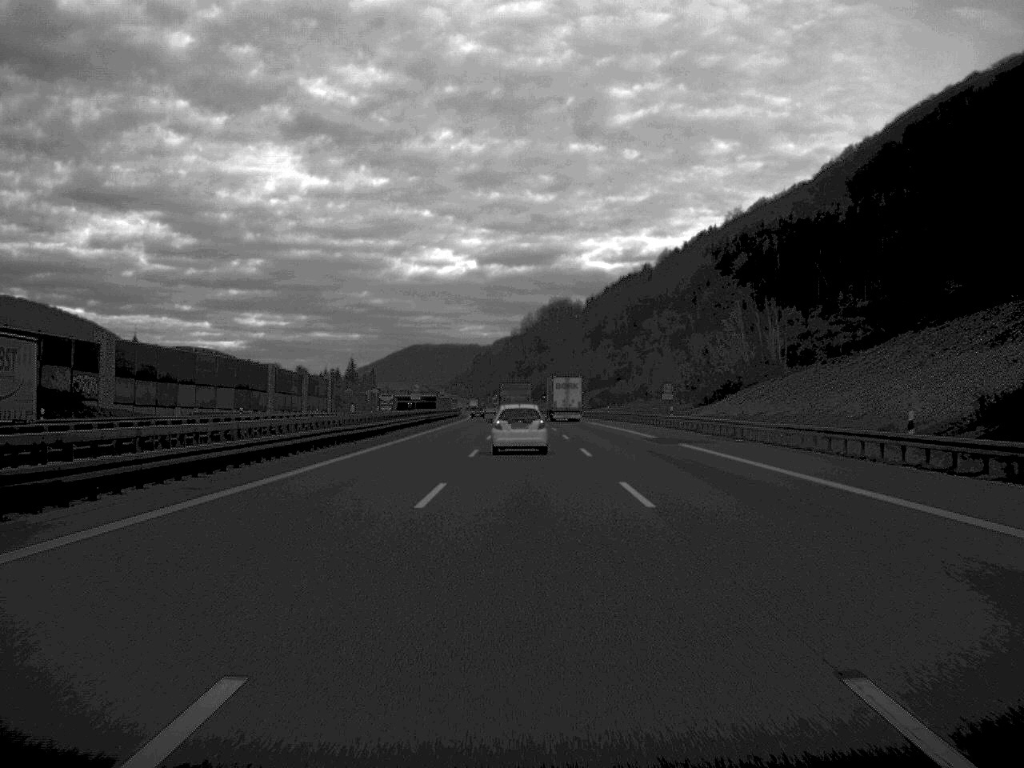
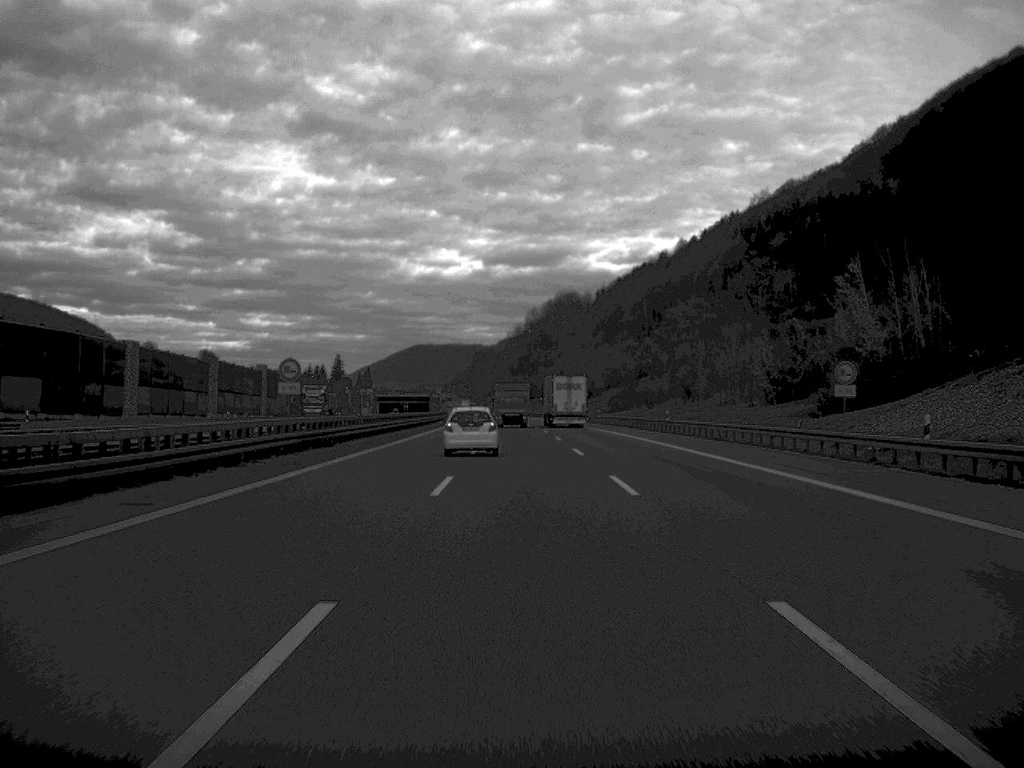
(-0.1, +51.3) m; 0°
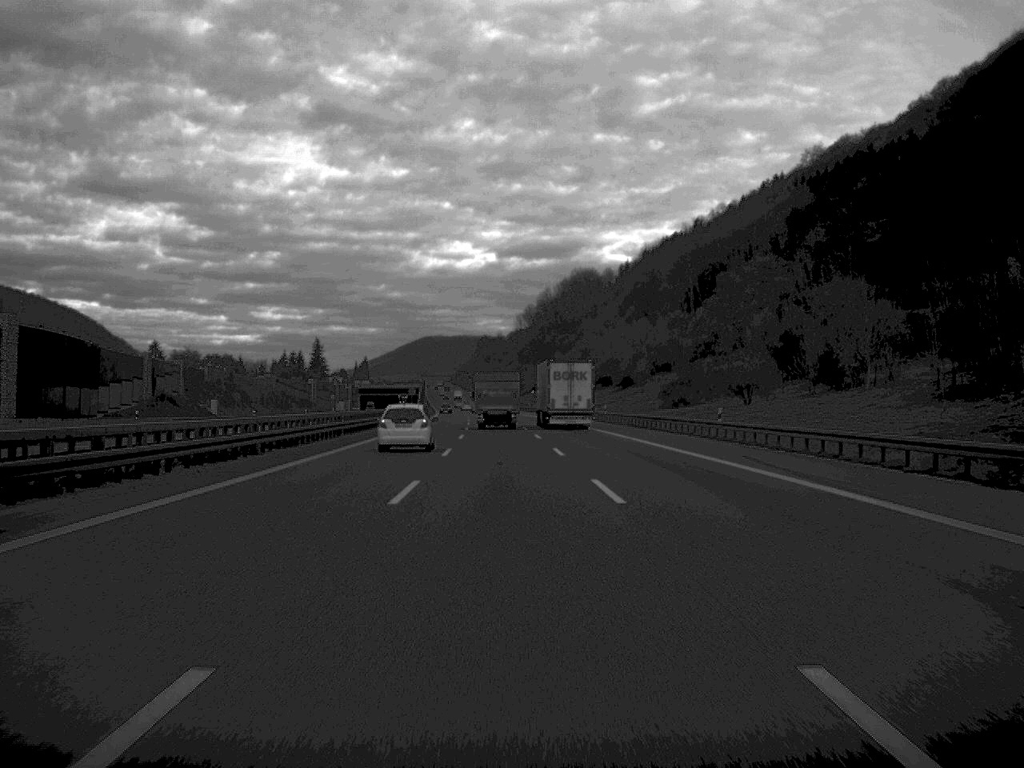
(-0.4, +74.7) m; -1°
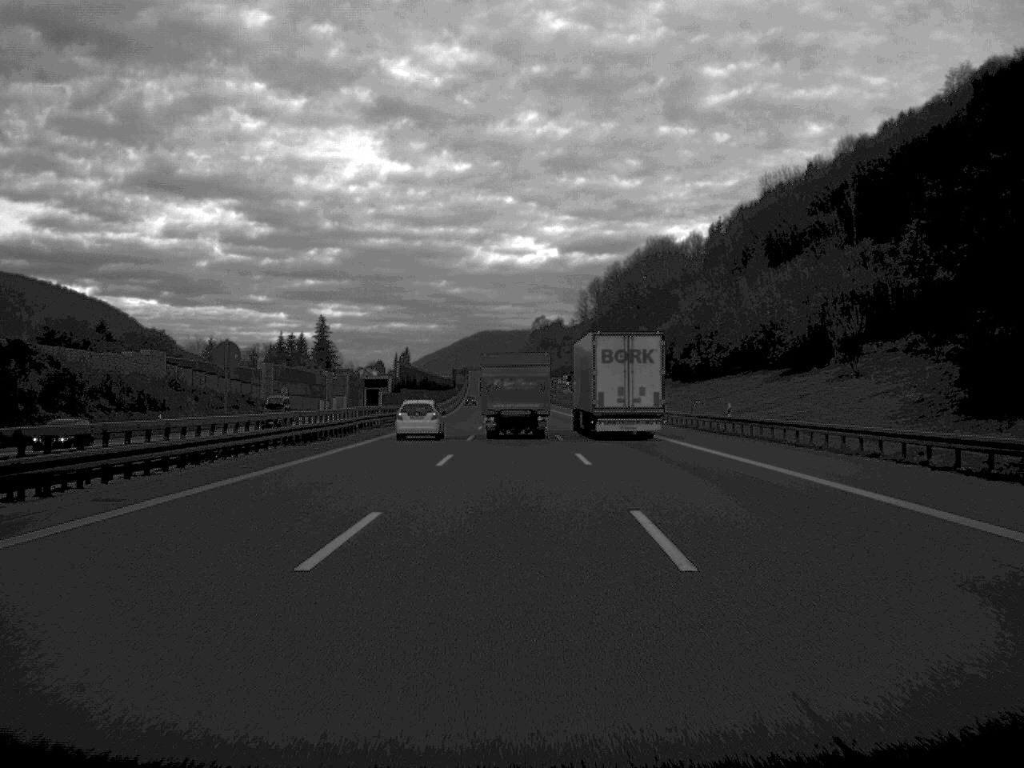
(-2.3, +97.6) m; -3°
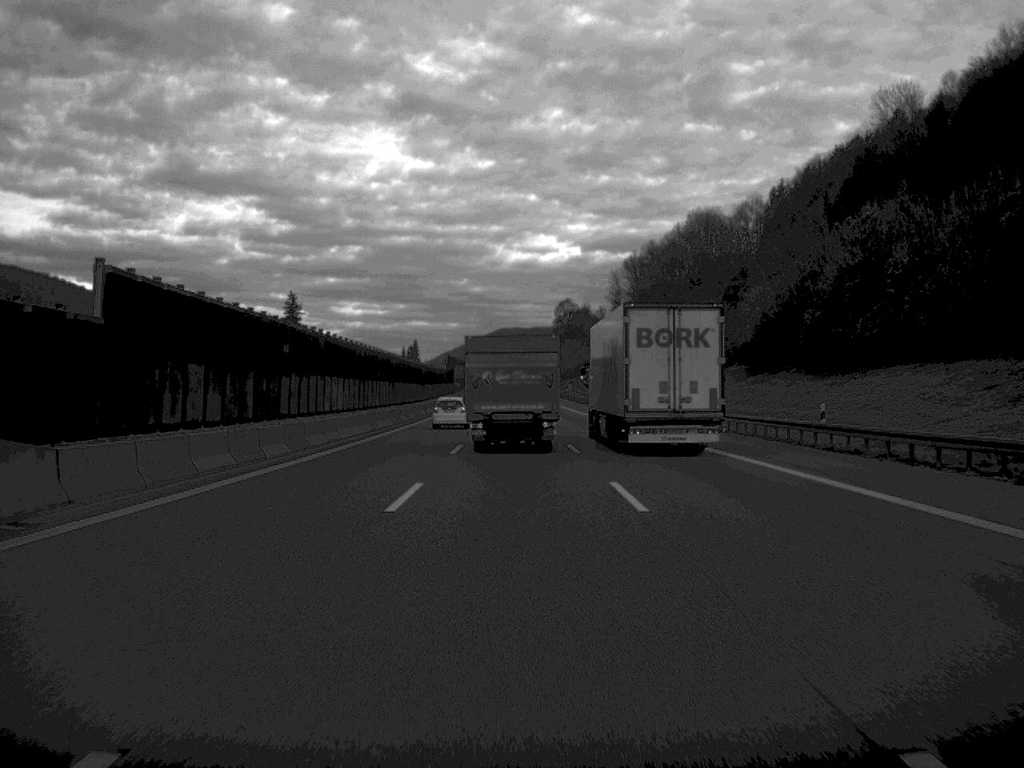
(-0.5, +66.0) m; -1°
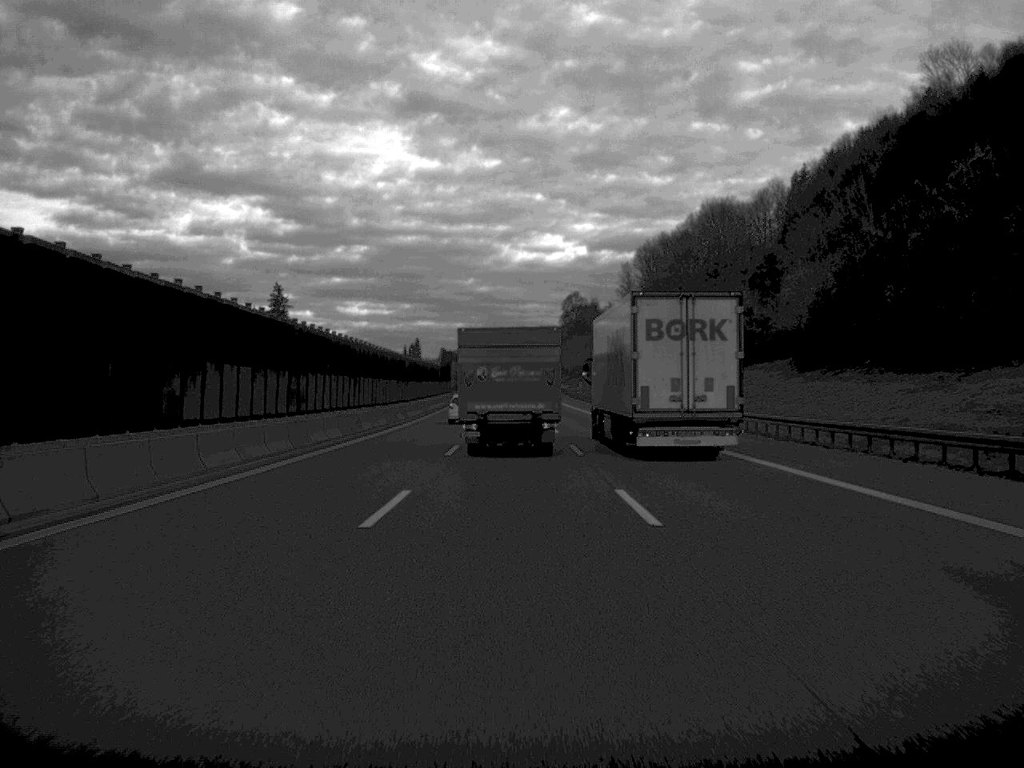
(0.0, +20.3) m; 0°
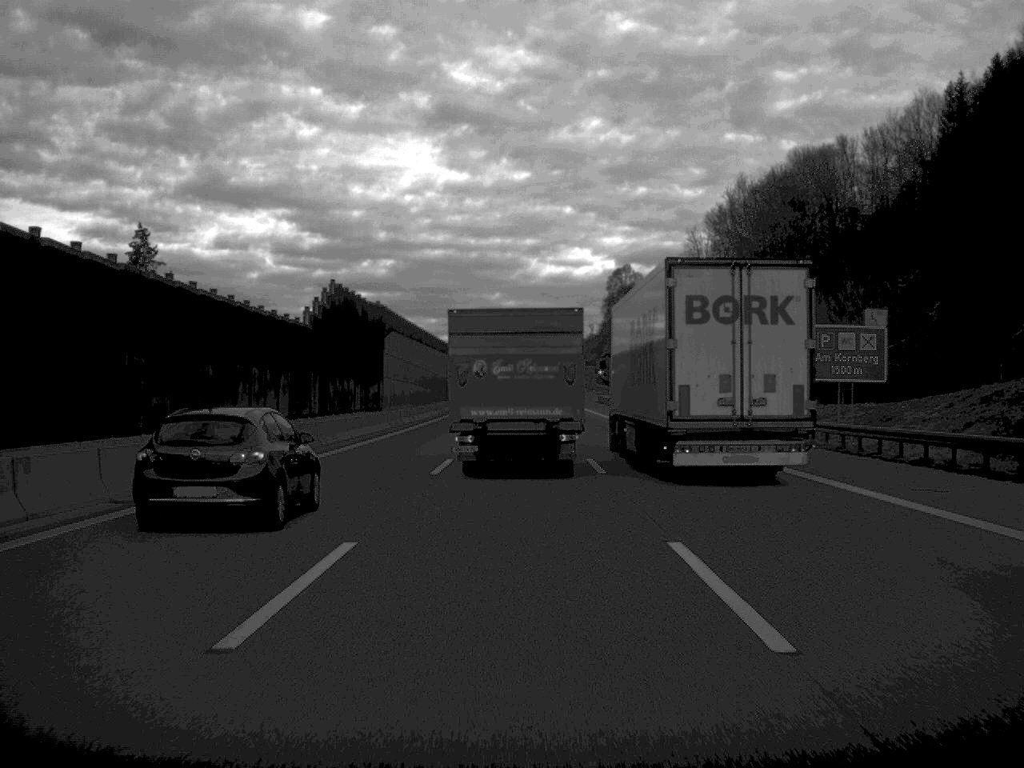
(-1.0, +97.2) m; -1°
